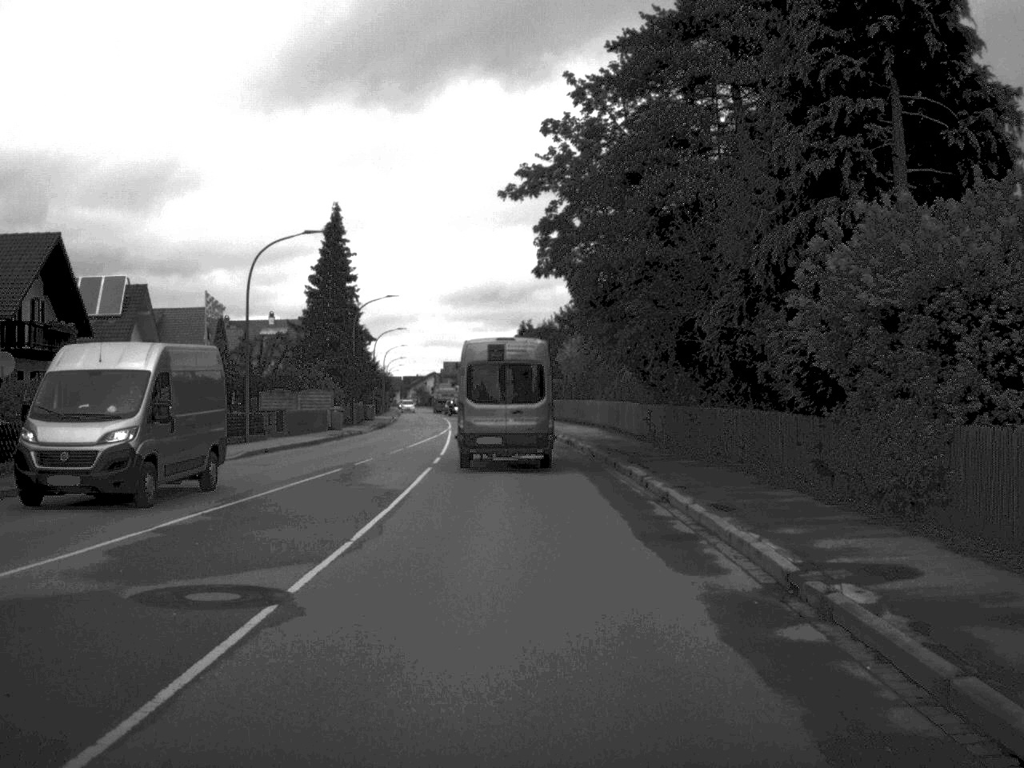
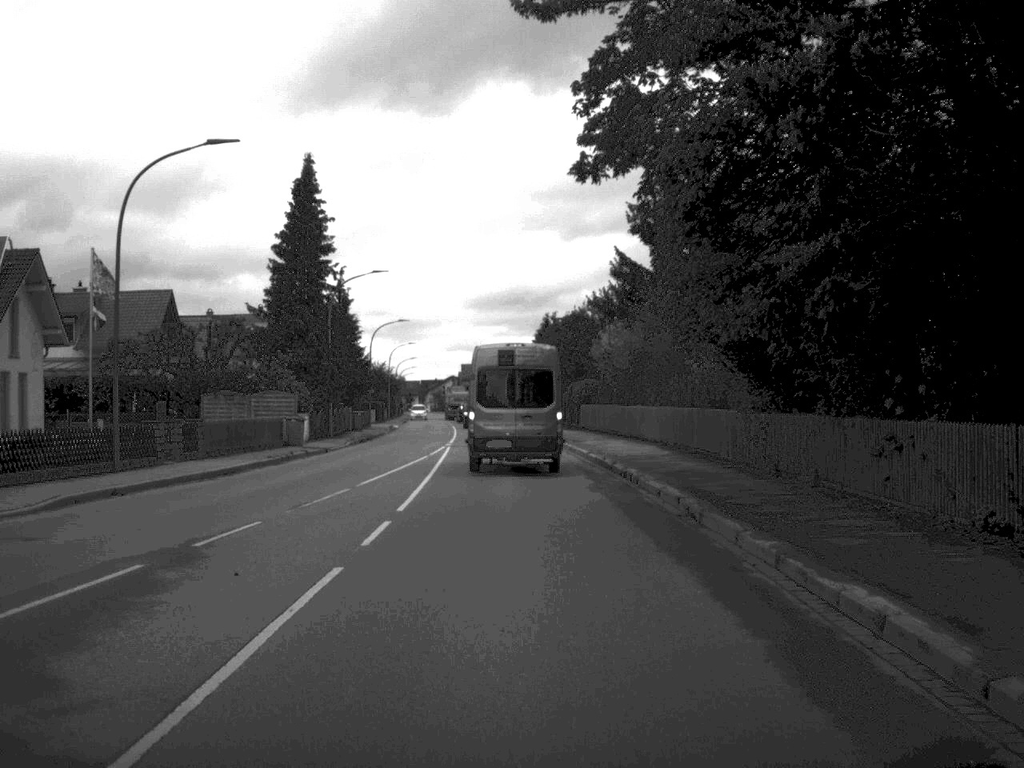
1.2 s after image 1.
(-0.2, +16.0) m; -1°
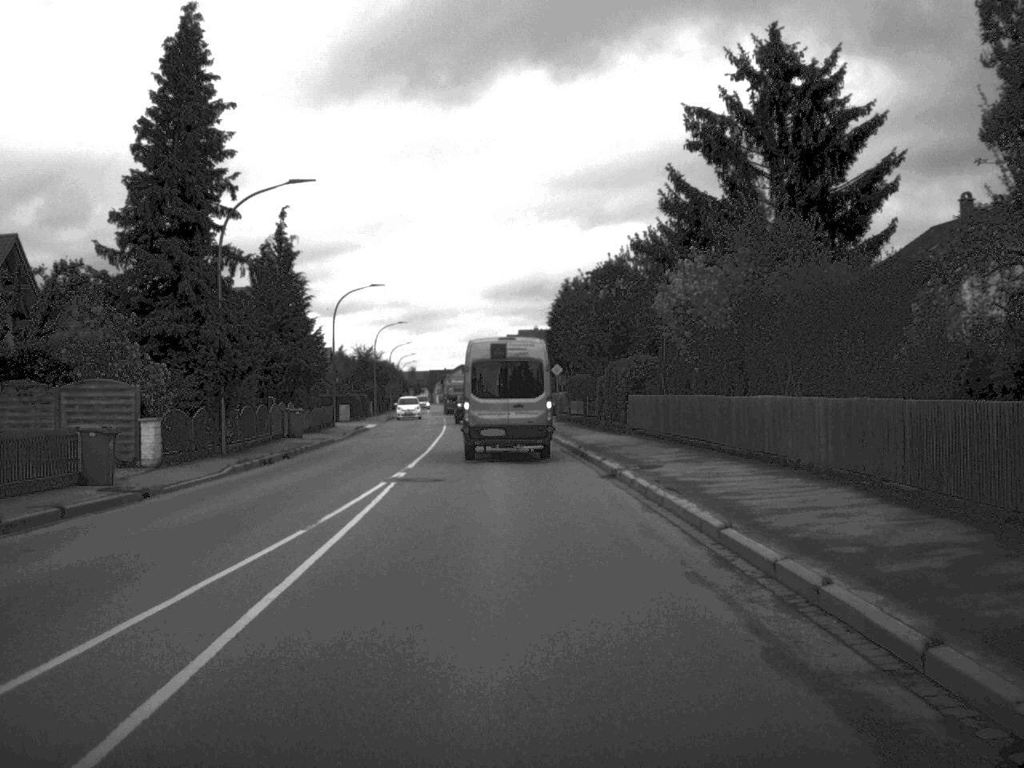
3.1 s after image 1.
(-0.1, +21.8) m; -1°
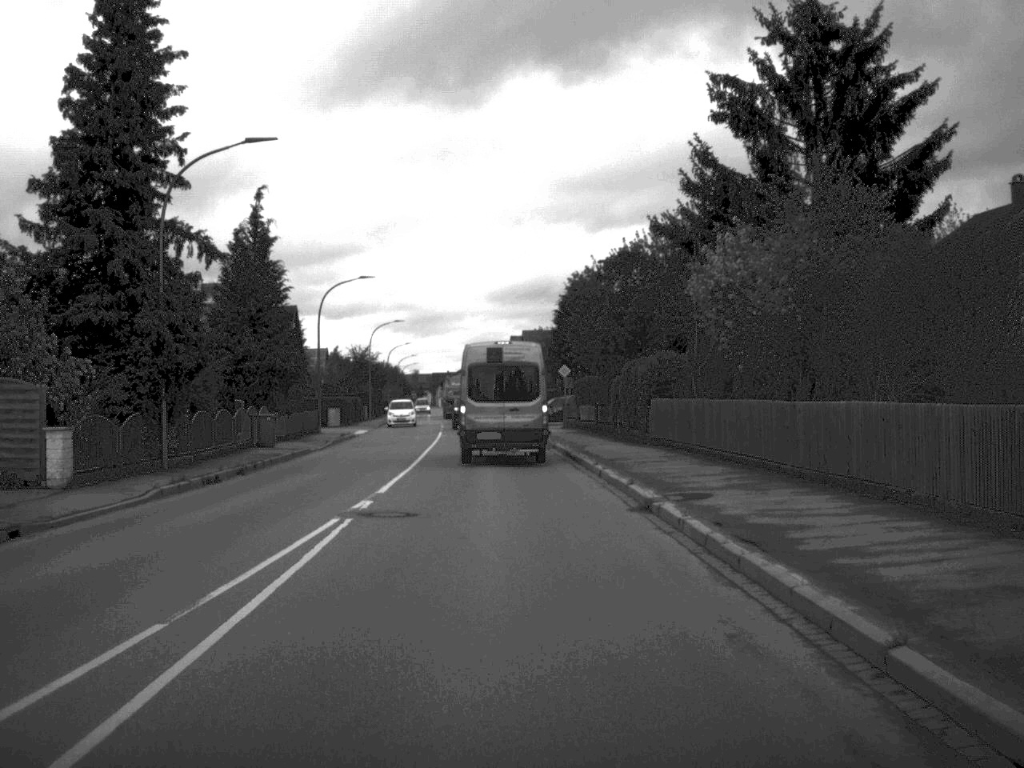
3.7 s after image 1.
(0.0, +5.9) m; 0°
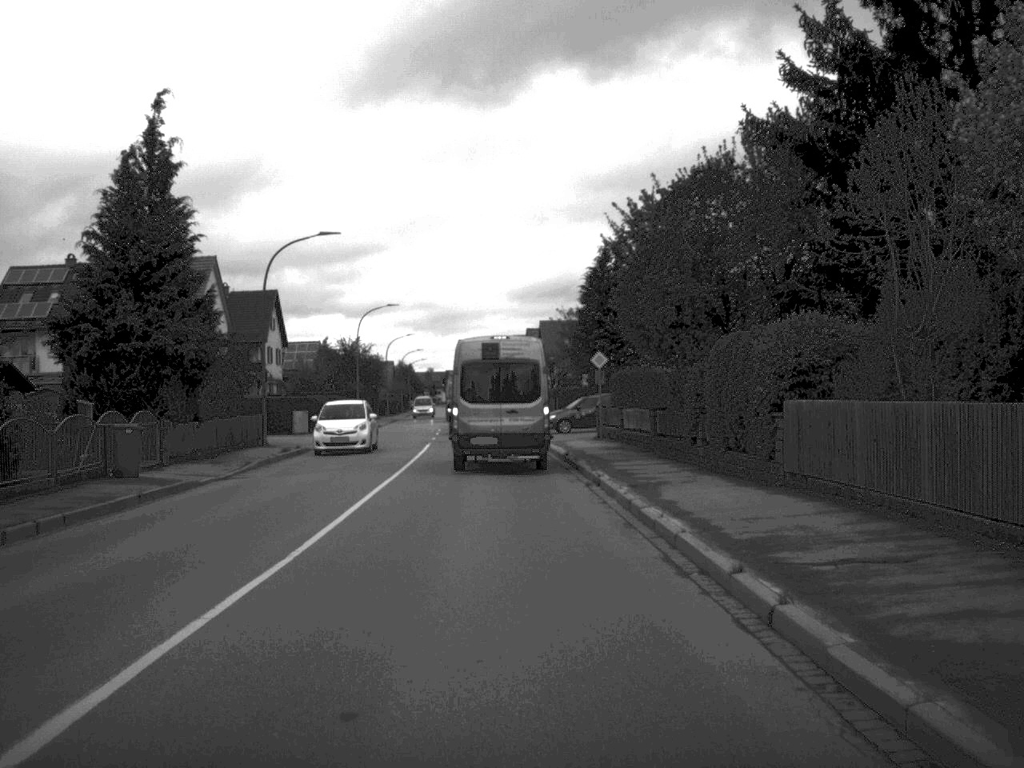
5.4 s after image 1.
(-0.1, +15.7) m; -1°
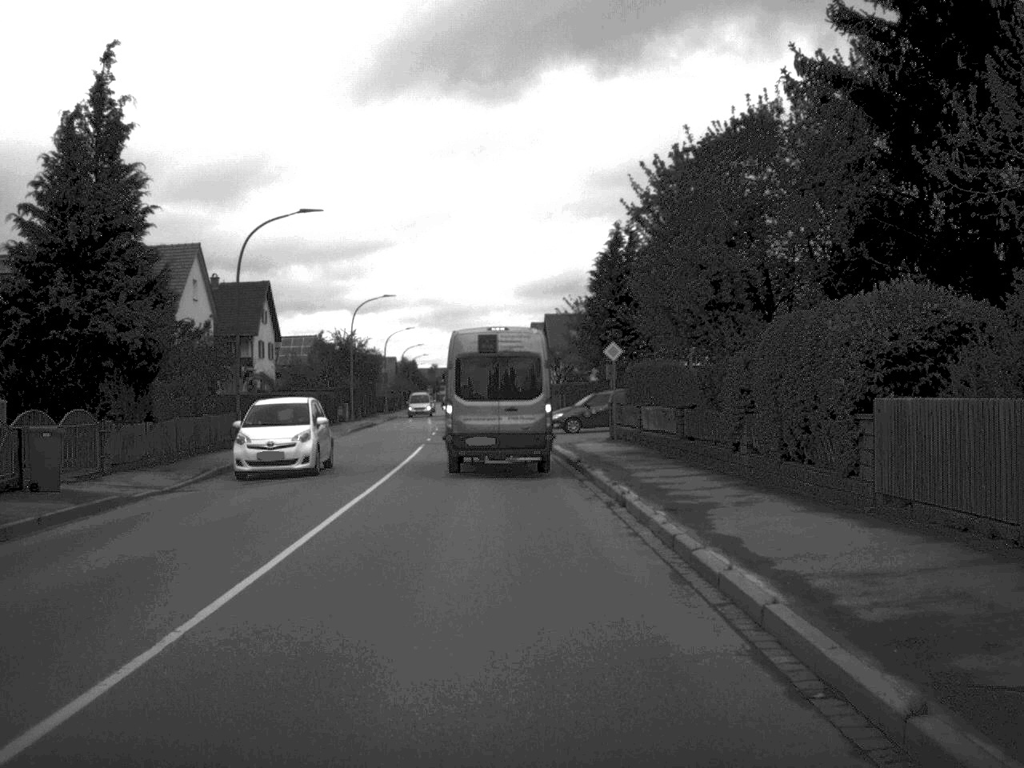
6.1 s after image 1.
(0.0, +4.6) m; 0°
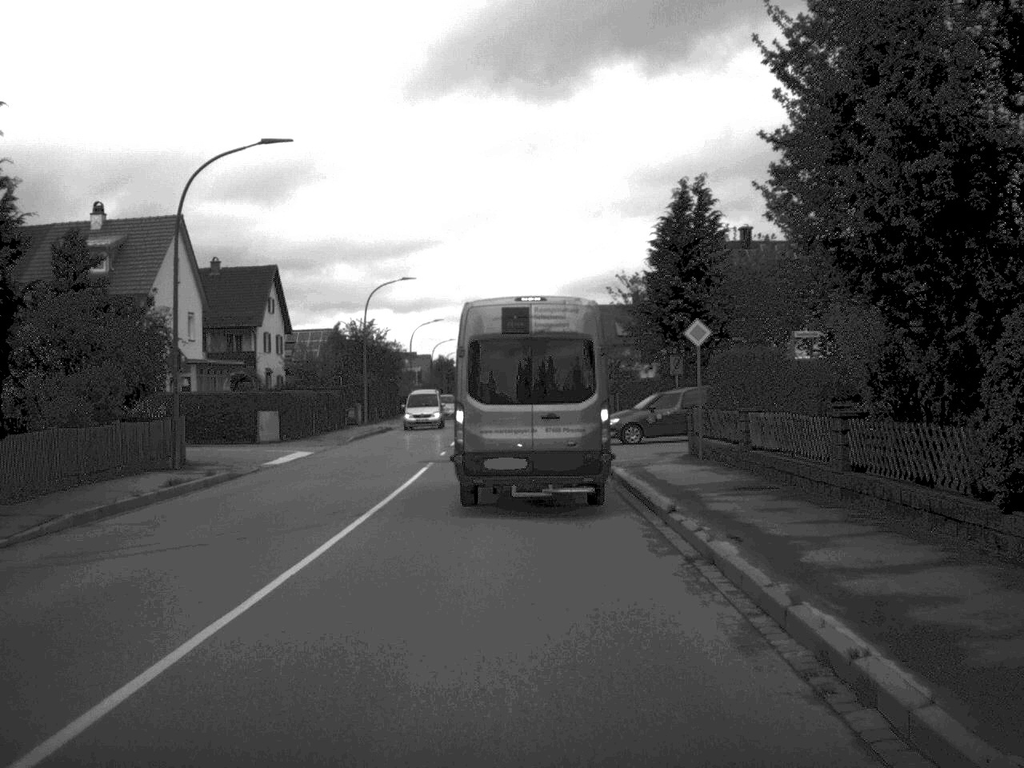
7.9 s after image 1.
(-0.2, +10.8) m; -2°
